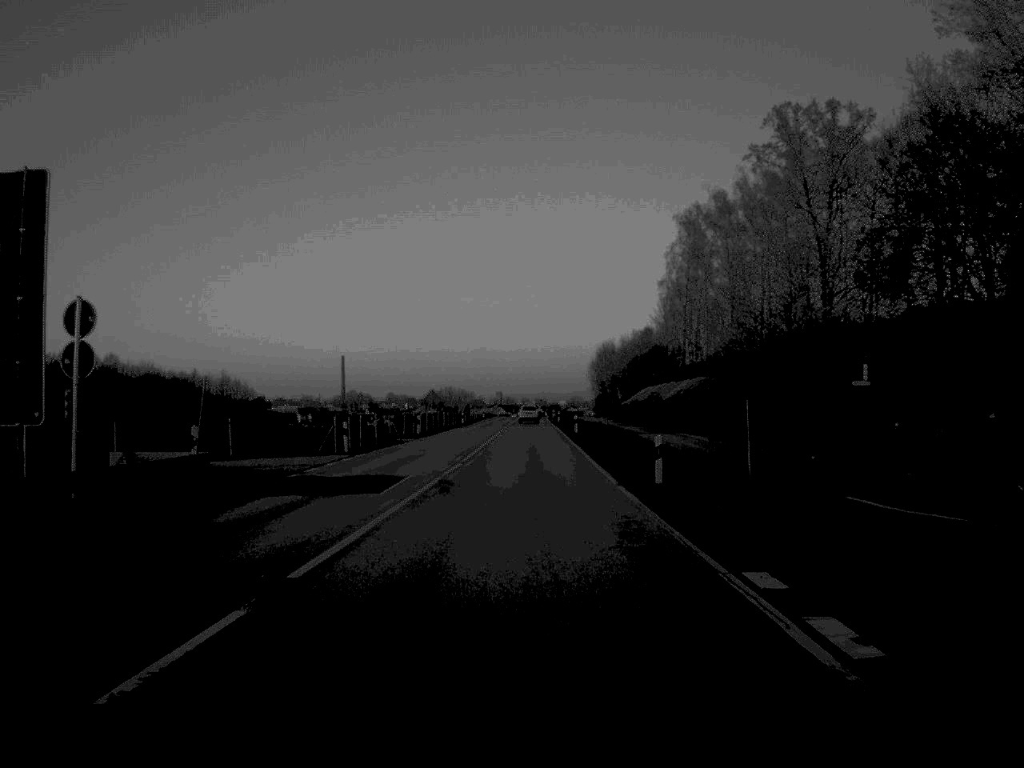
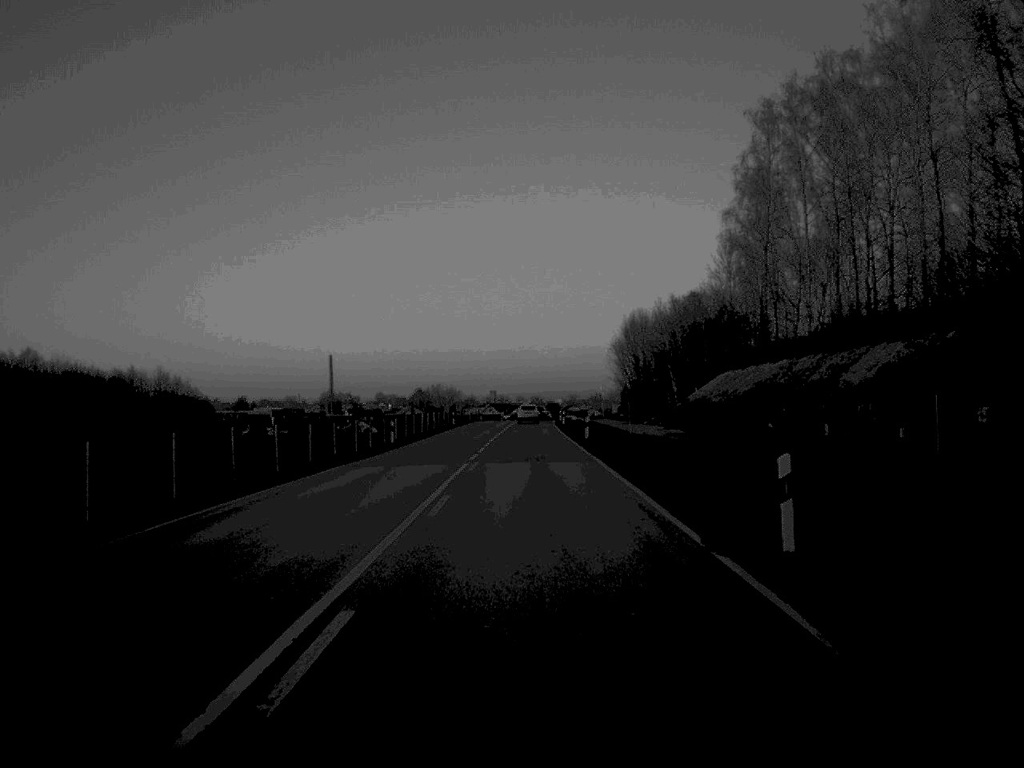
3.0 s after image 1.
(0.0, +56.0) m; 0°
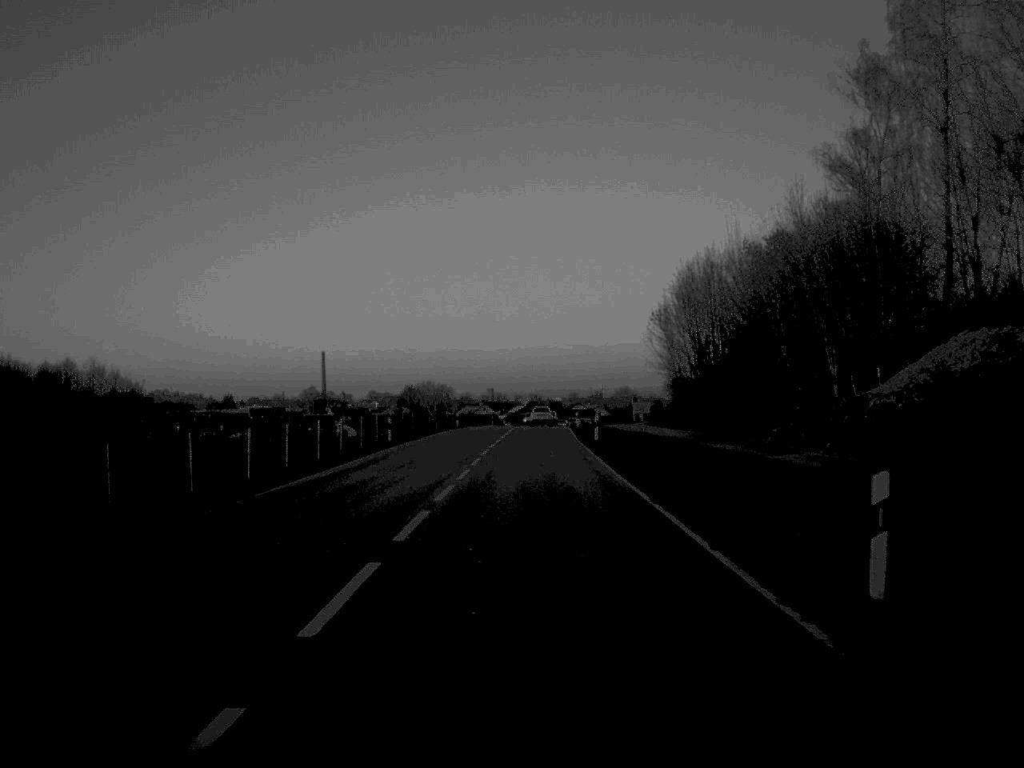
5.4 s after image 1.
(-0.1, +45.0) m; 0°
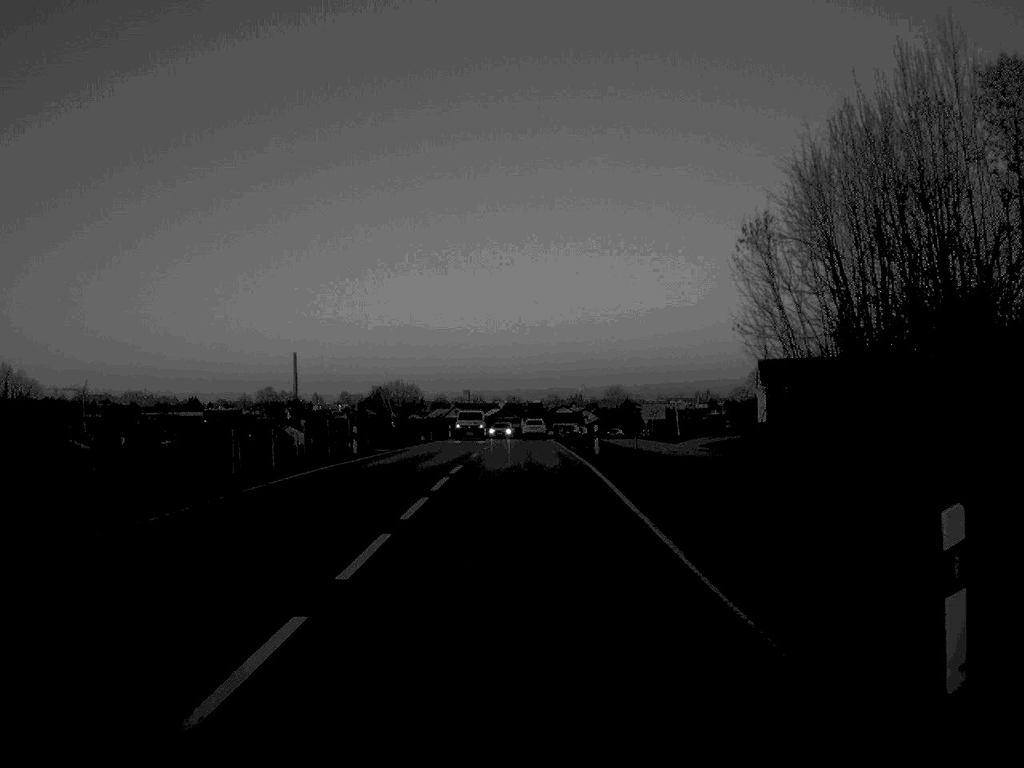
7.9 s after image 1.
(+0.3, +44.7) m; +1°
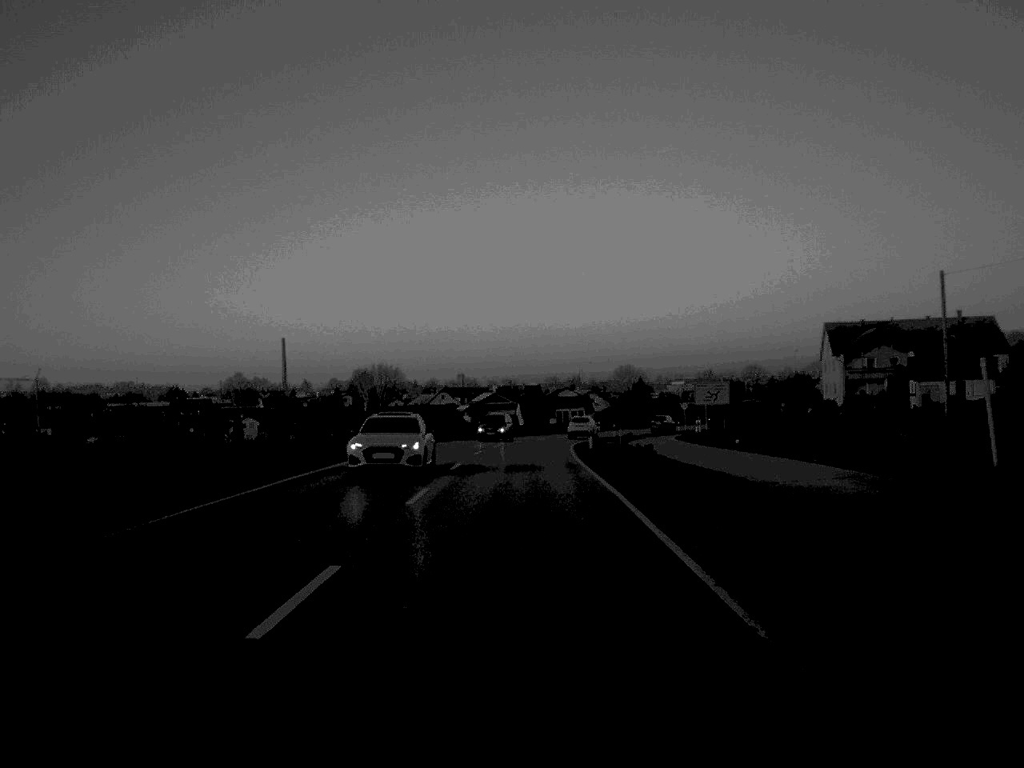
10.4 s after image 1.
(0.0, +44.9) m; 0°
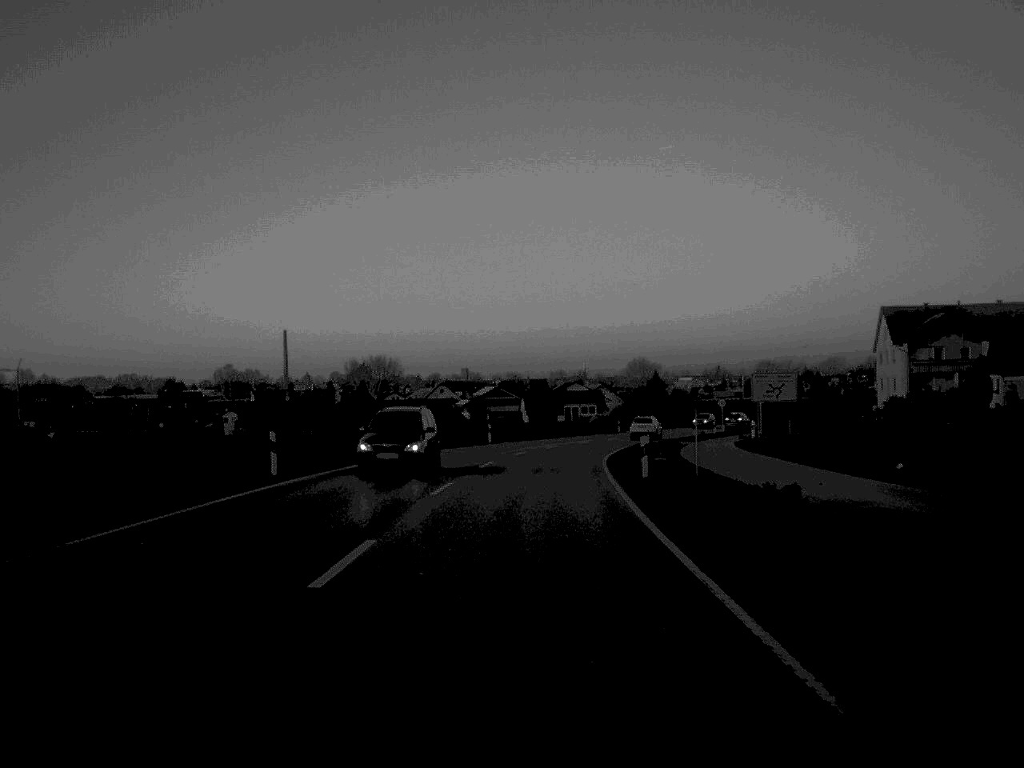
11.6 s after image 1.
(-0.1, +21.4) m; 0°
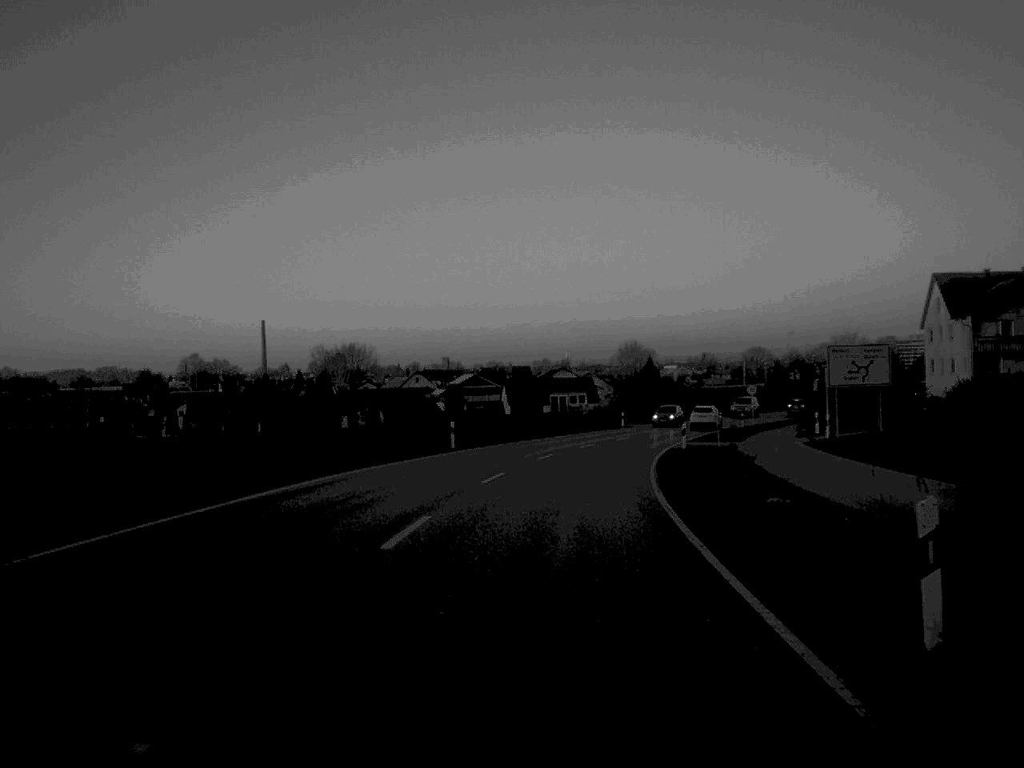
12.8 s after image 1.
(+0.1, +21.1) m; +1°
